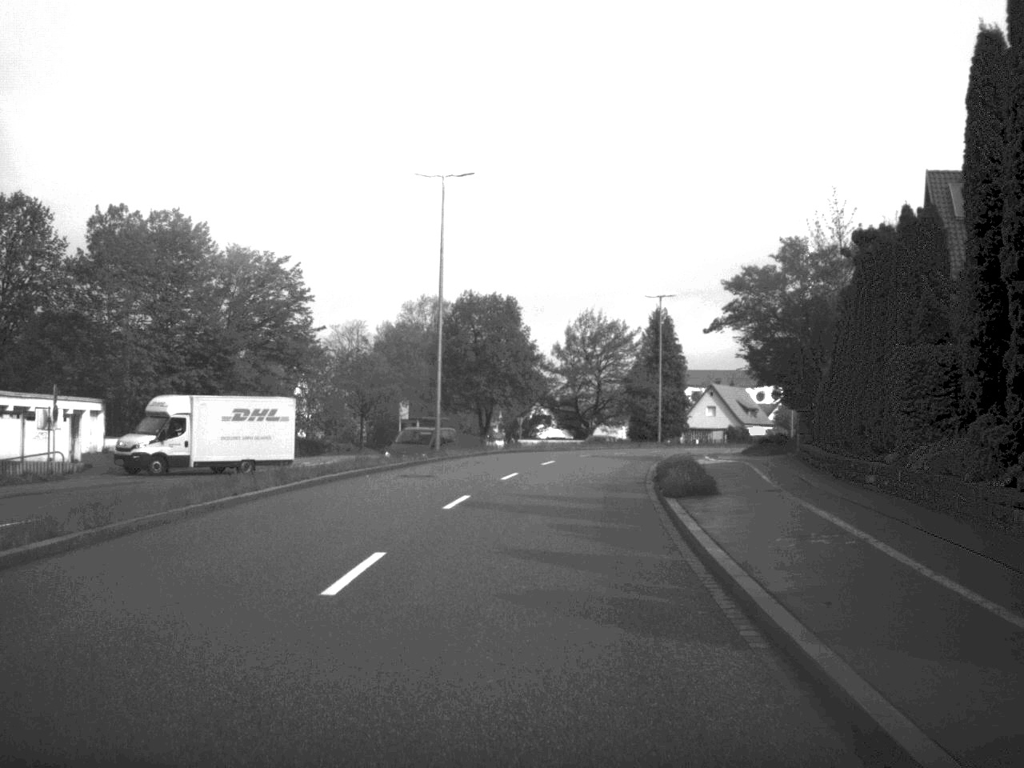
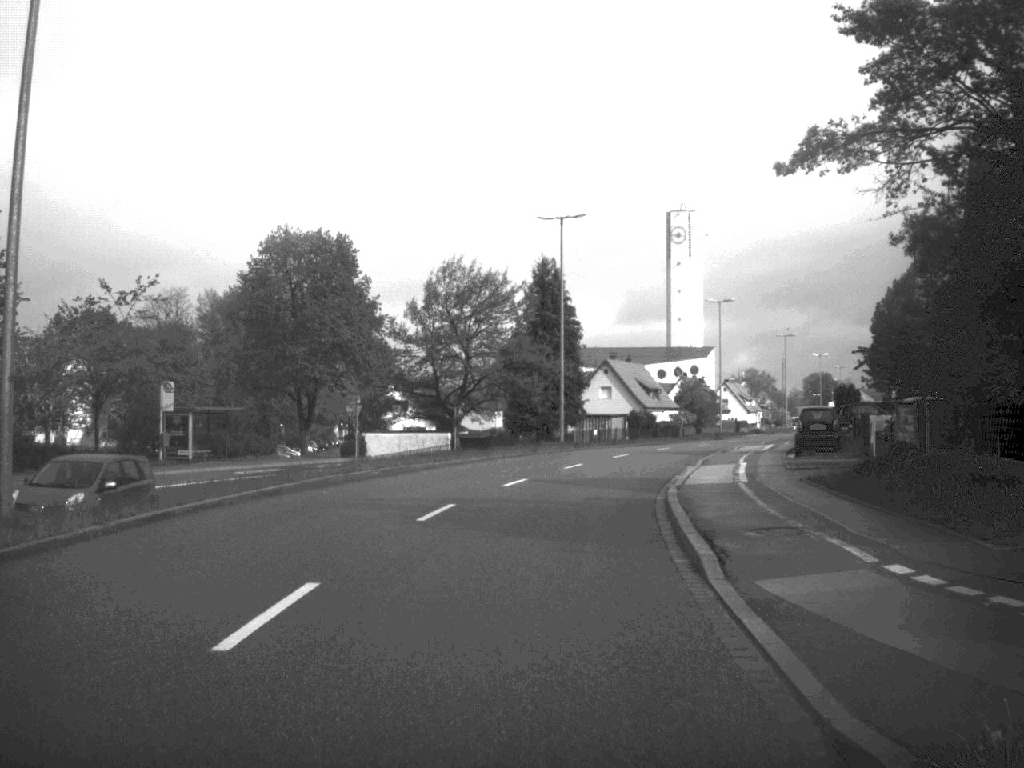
(+1.4, +28.9) m; +6°
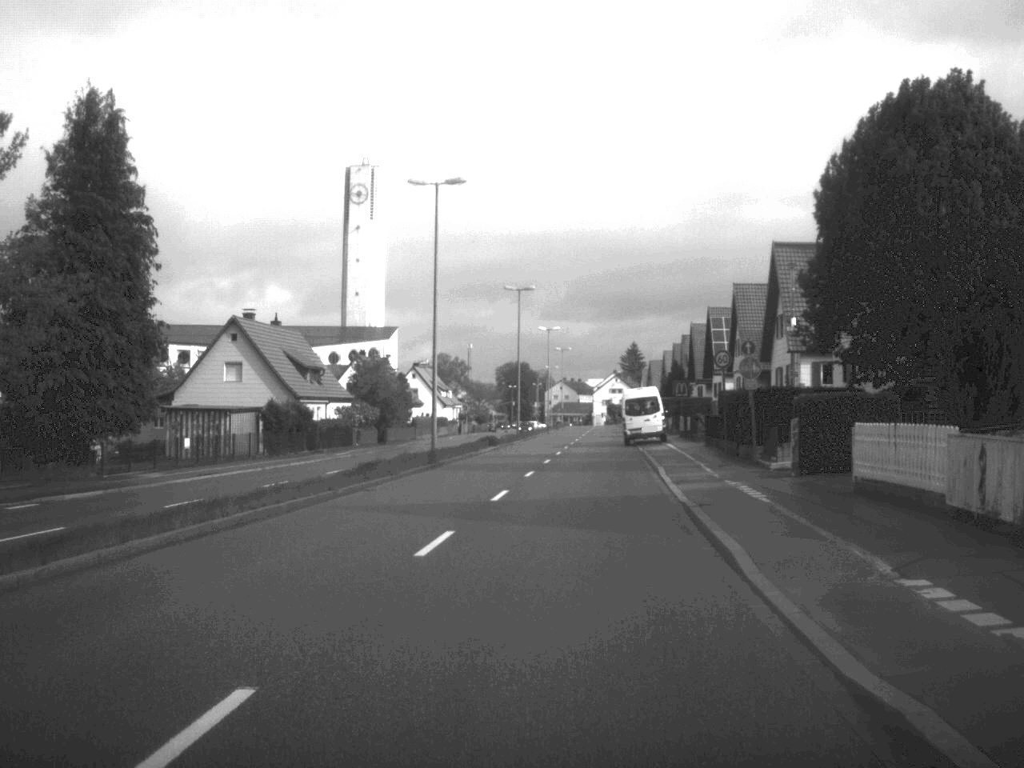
(+5.5, +47.1) m; +14°
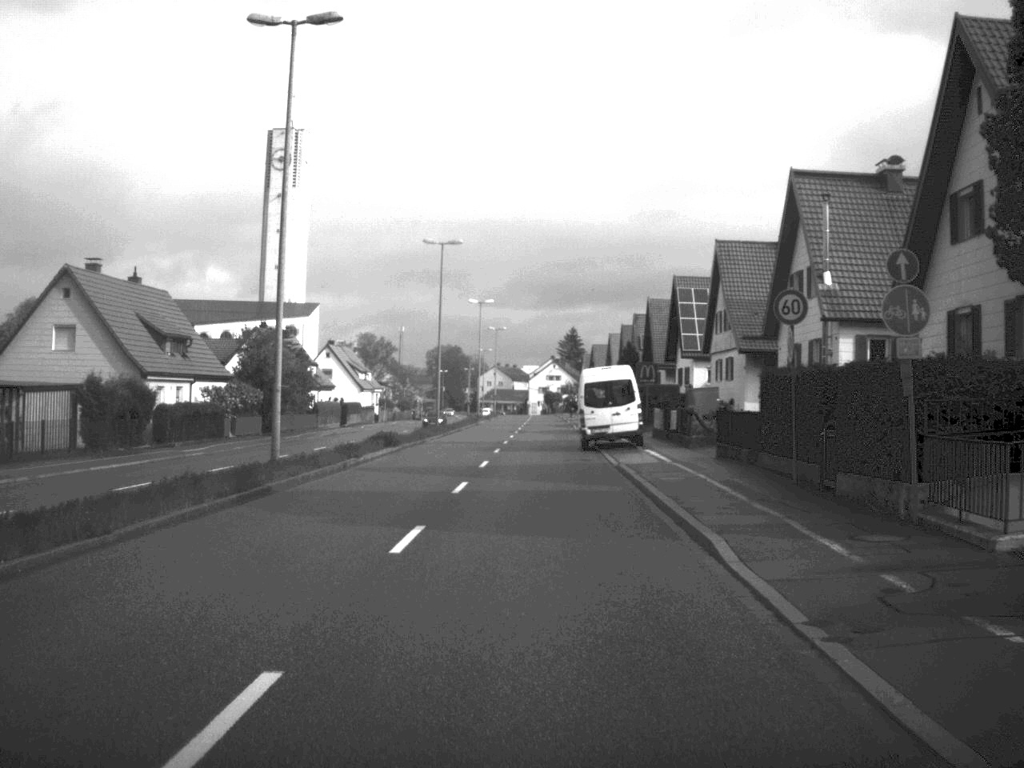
(+0.6, +18.3) m; +3°
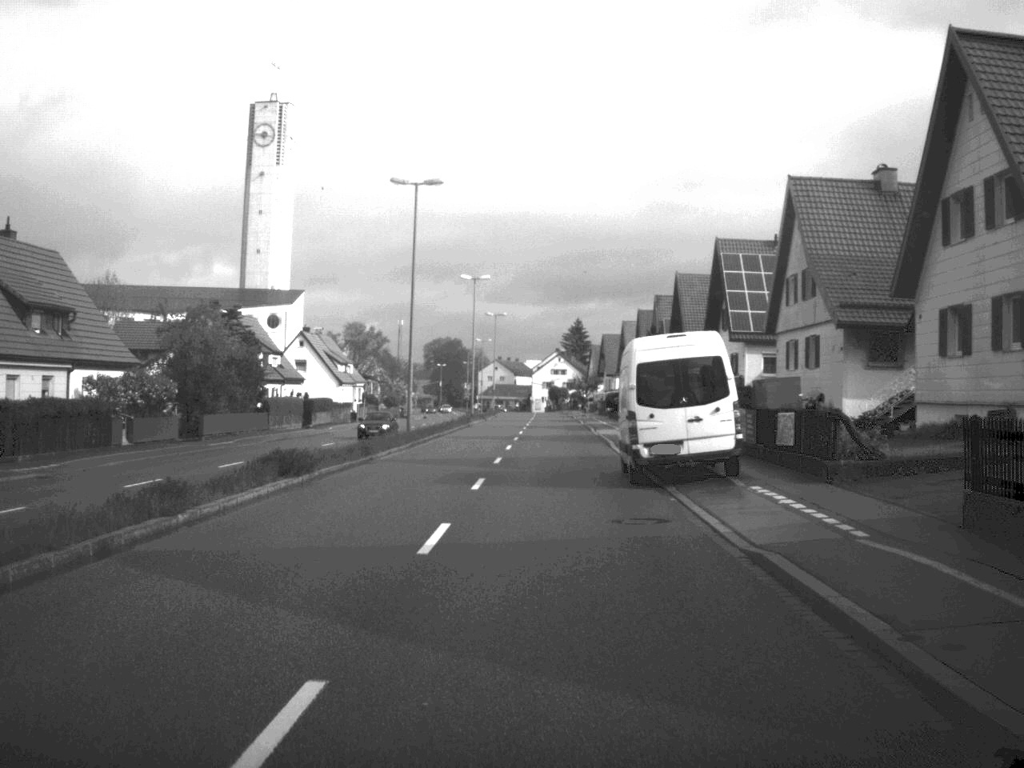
(0.0, +17.9) m; 0°
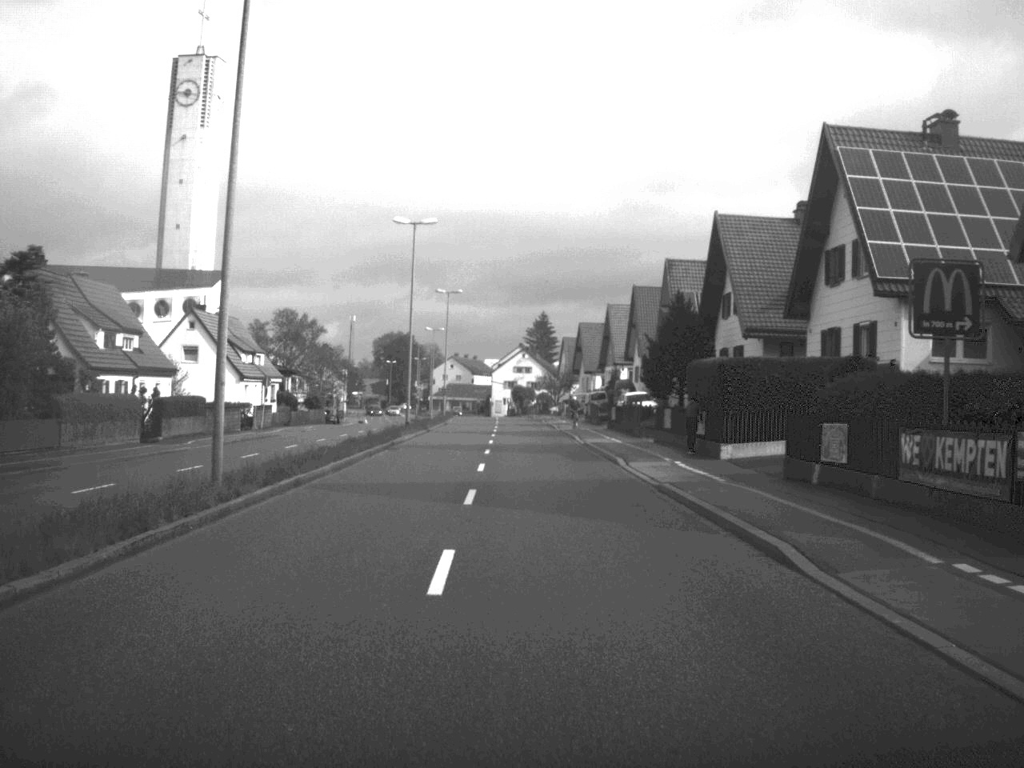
(-0.2, +29.2) m; +2°
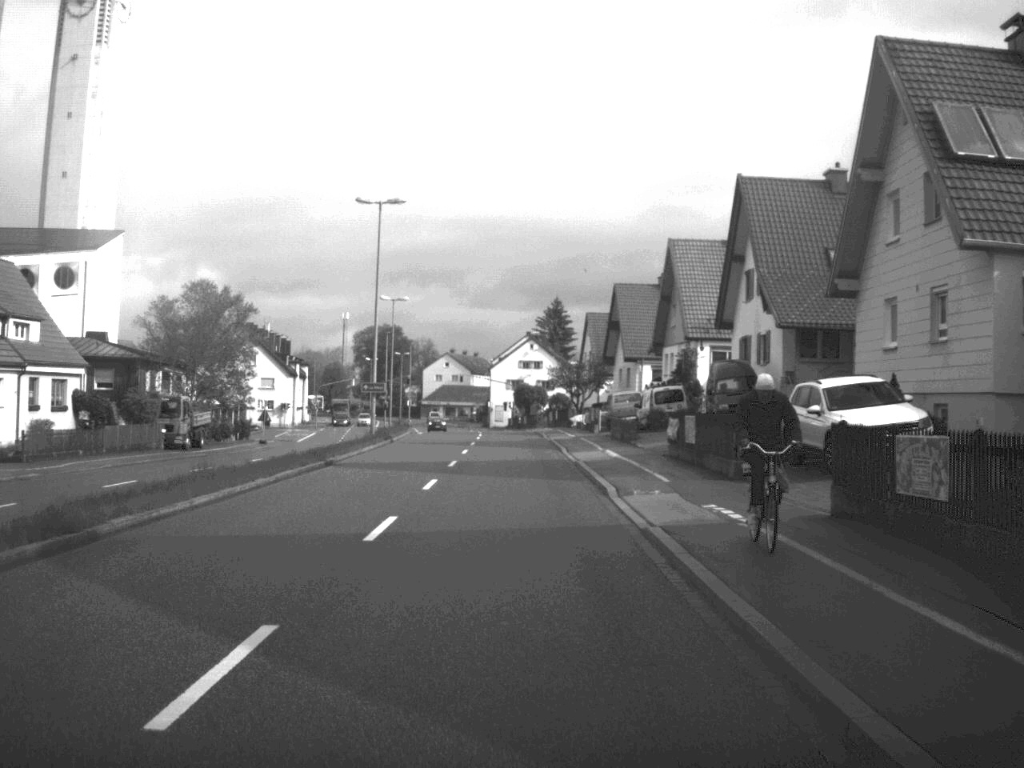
(+0.3, +48.5) m; -1°
